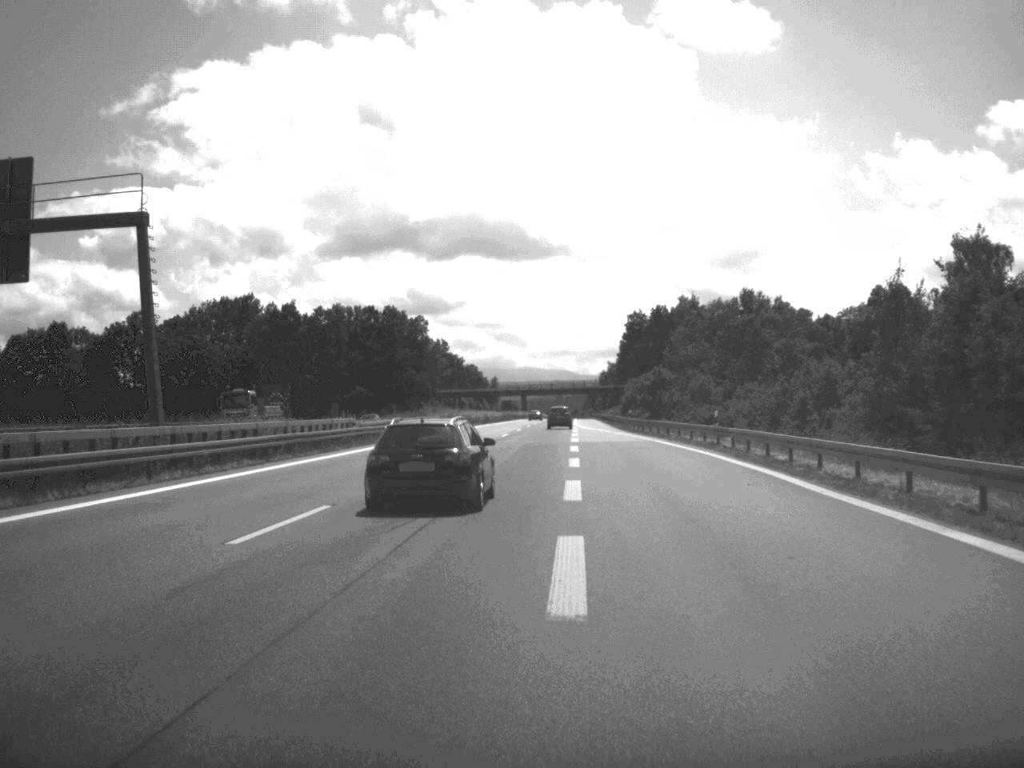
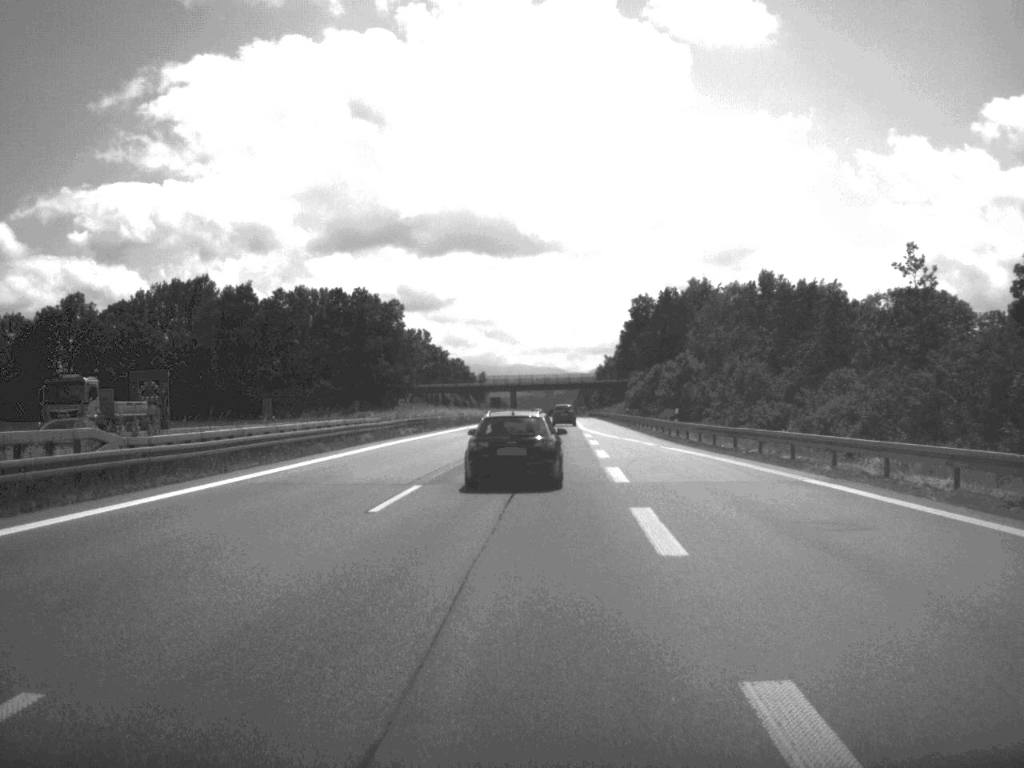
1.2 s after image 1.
(+0.1, +31.8) m; 0°
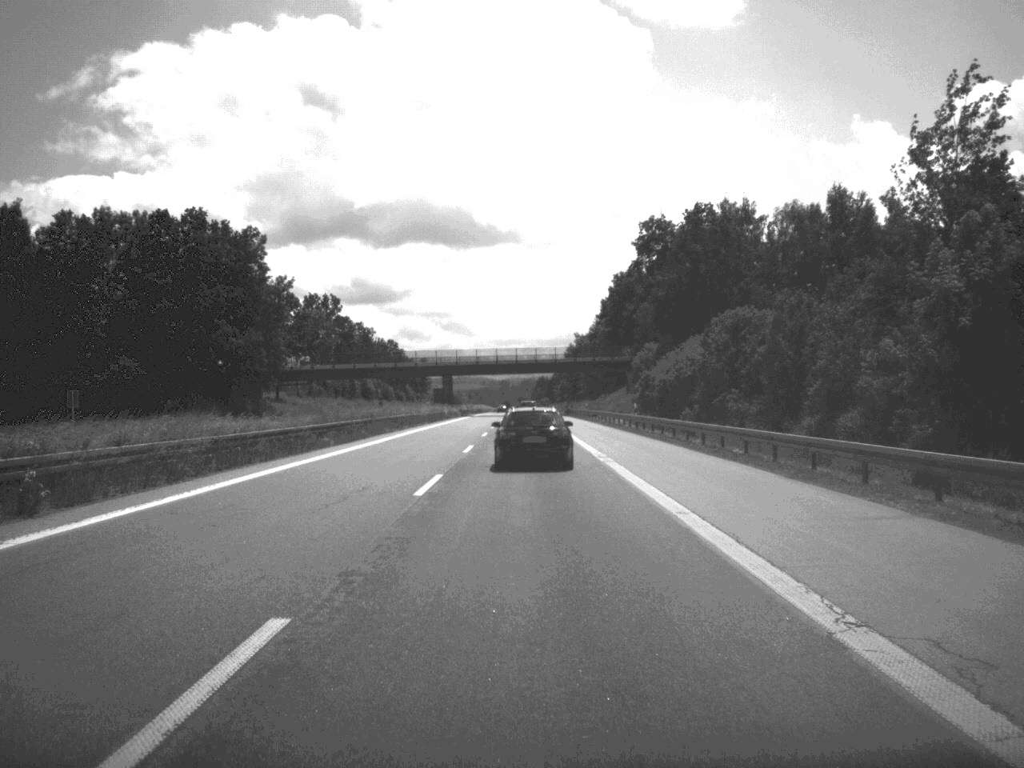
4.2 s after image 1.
(+1.4, +85.8) m; +2°
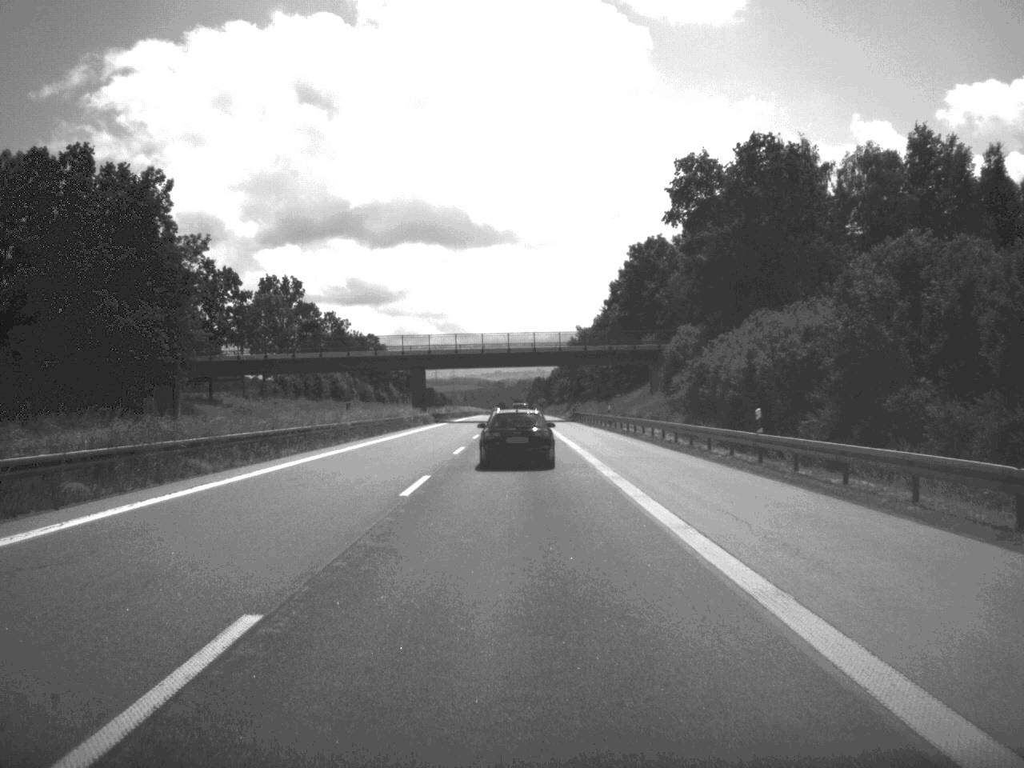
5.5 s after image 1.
(0.0, +35.2) m; 0°
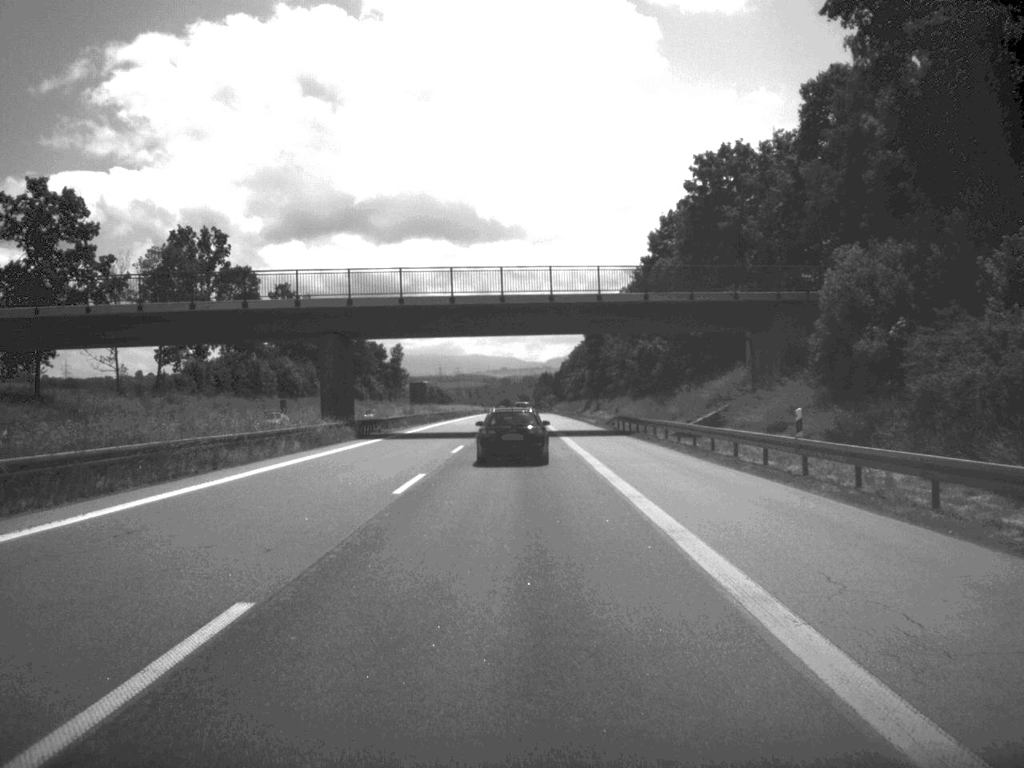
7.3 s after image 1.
(-0.2, +52.7) m; 0°
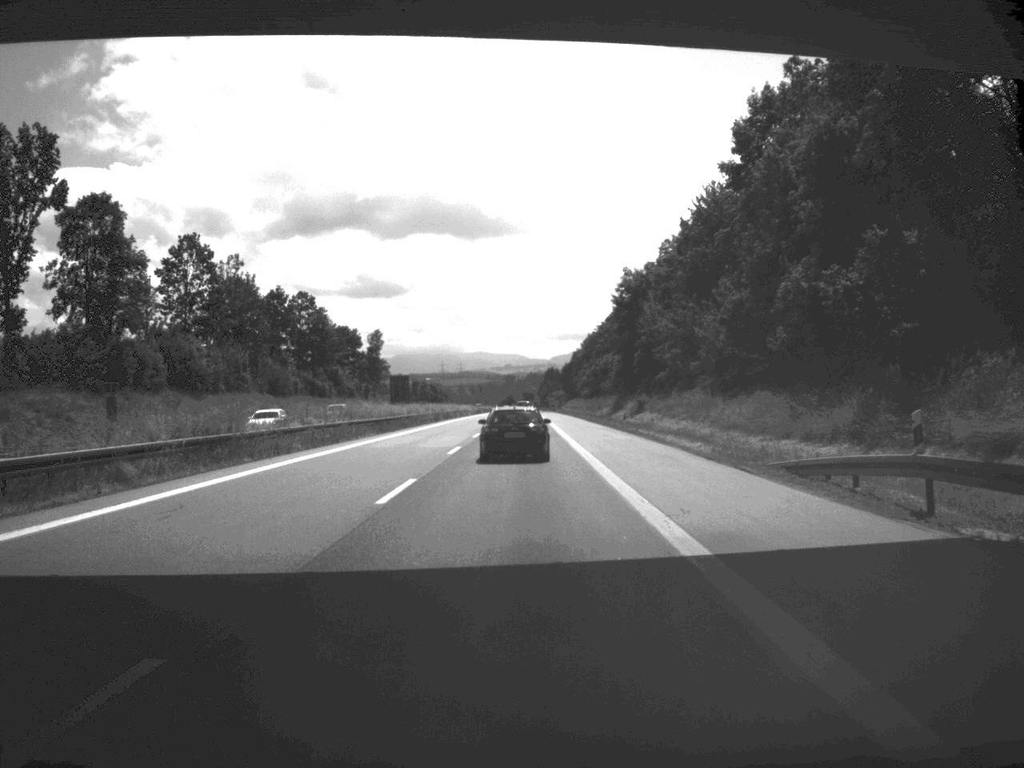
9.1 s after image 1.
(-0.2, +55.3) m; 0°
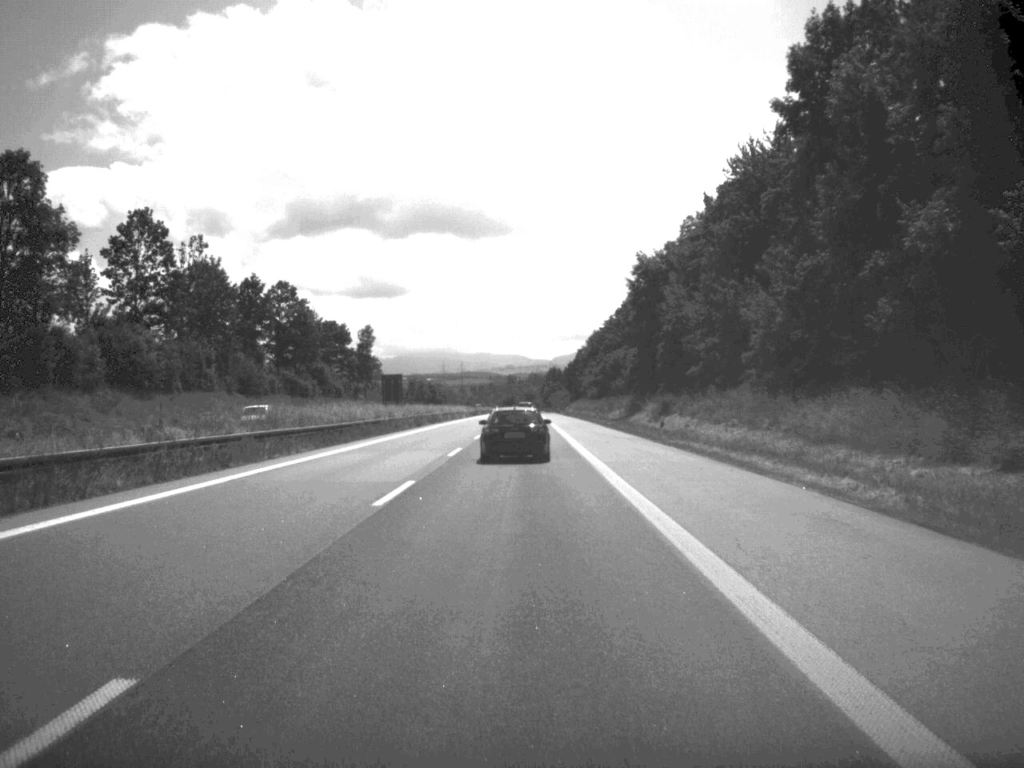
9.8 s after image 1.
(0.0, +18.3) m; 0°
